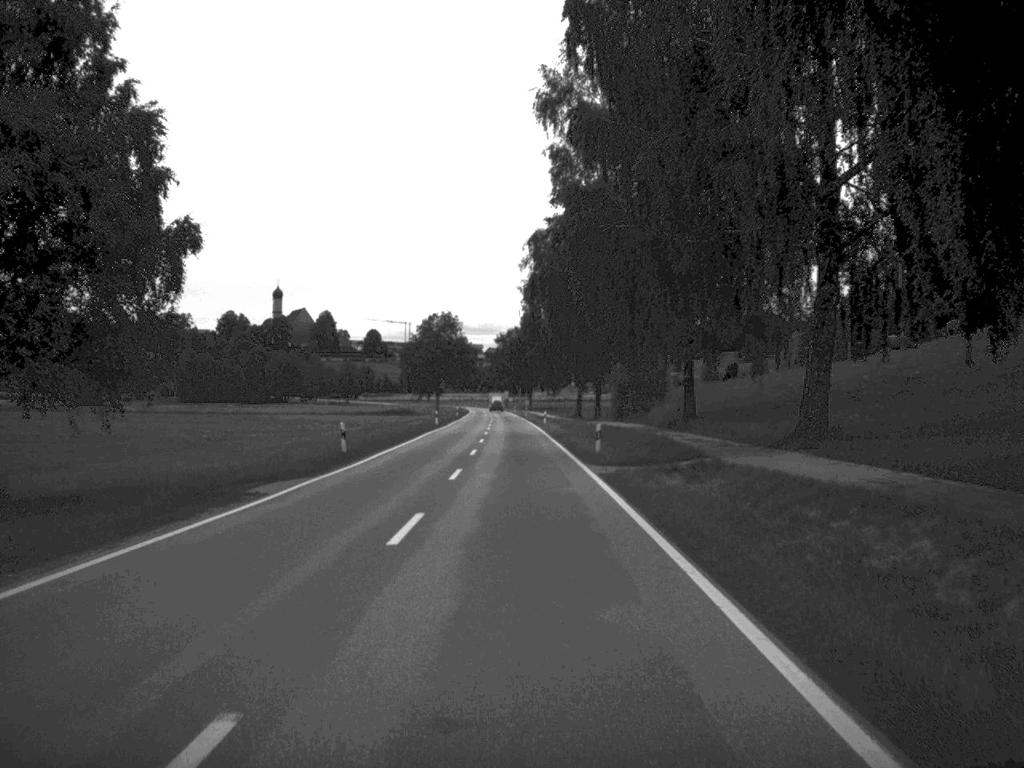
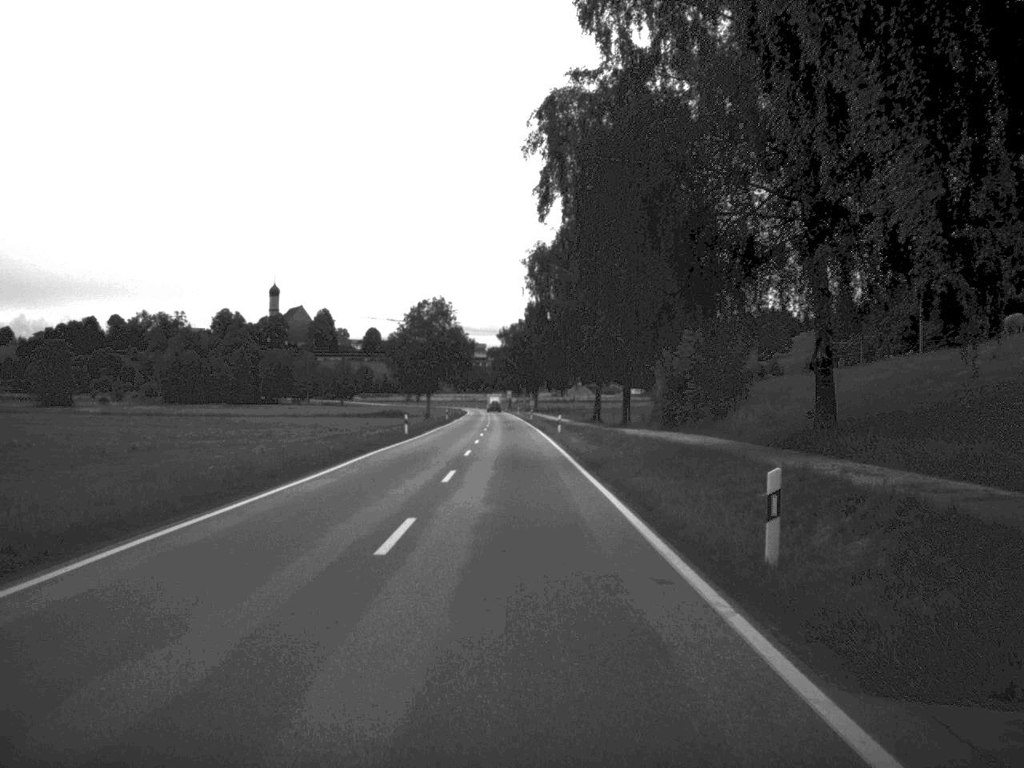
(-0.1, +24.9) m; 0°
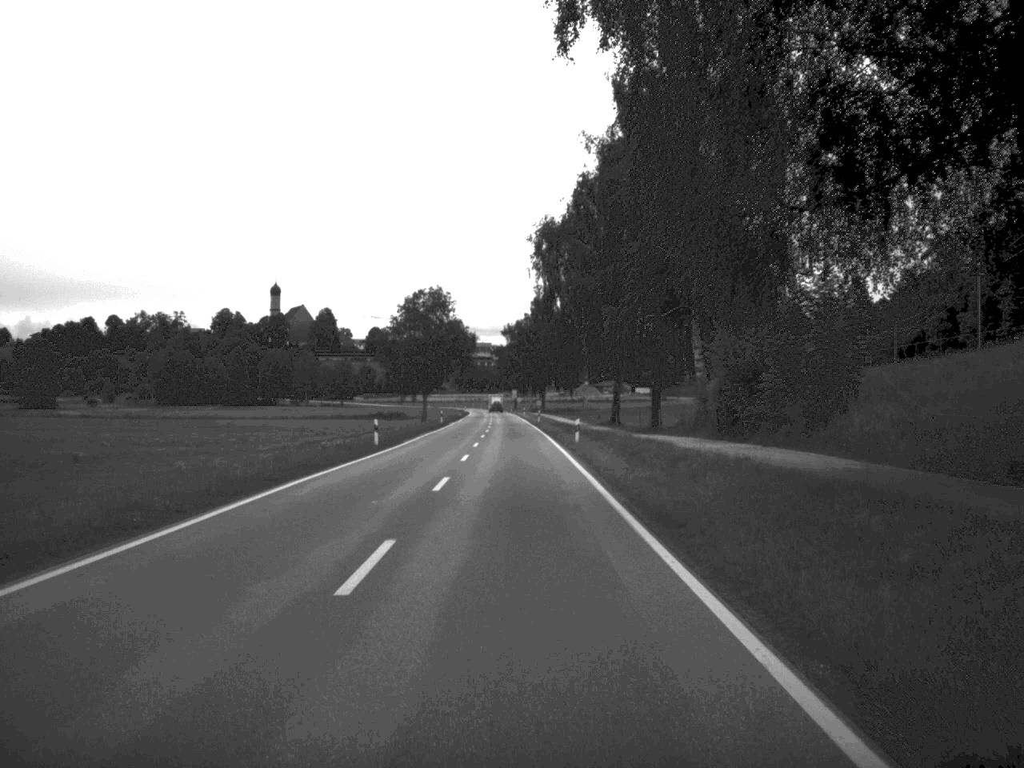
(0.0, +14.4) m; 0°
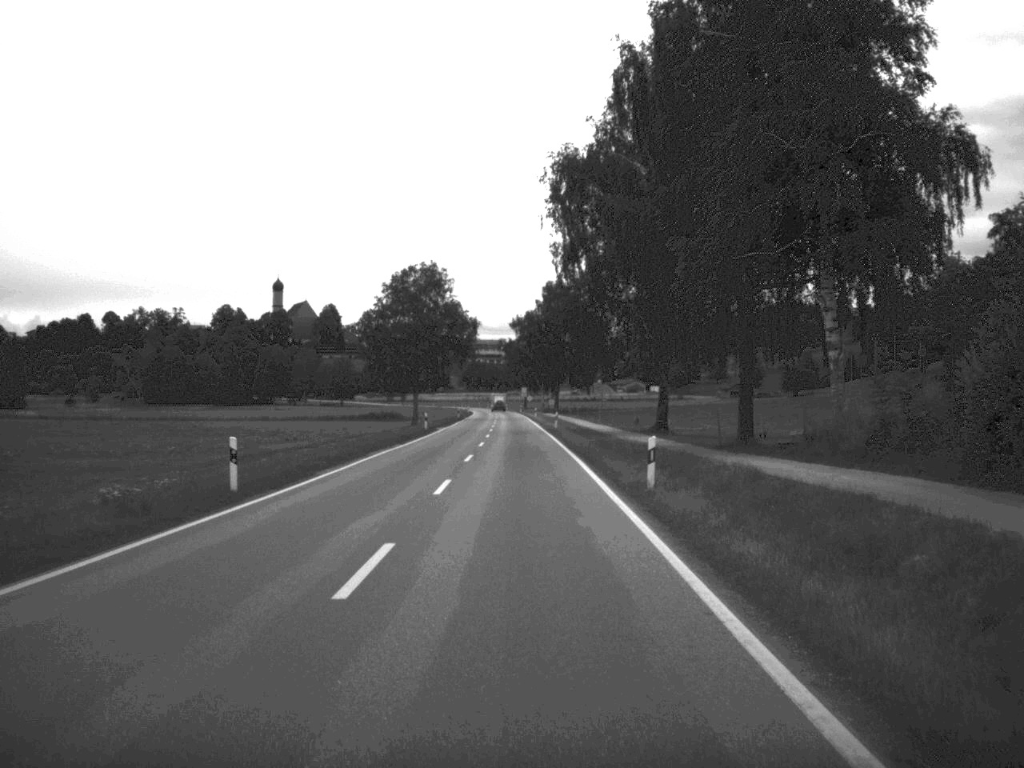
(-0.1, +23.9) m; -1°
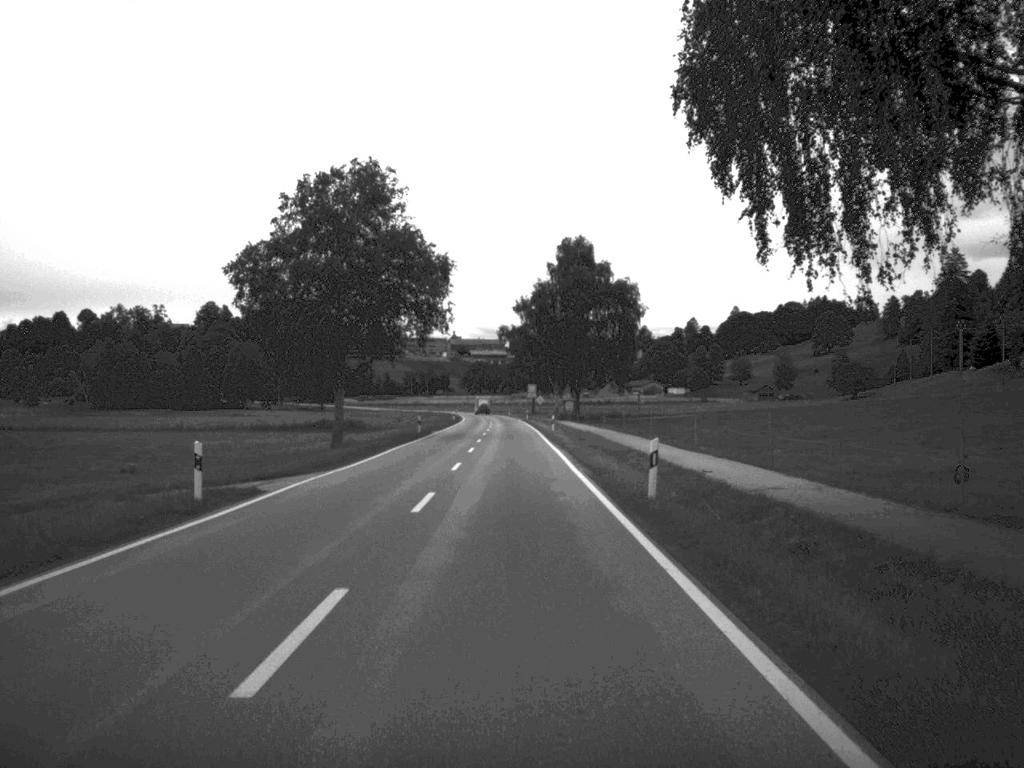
(-0.2, +50.8) m; 0°
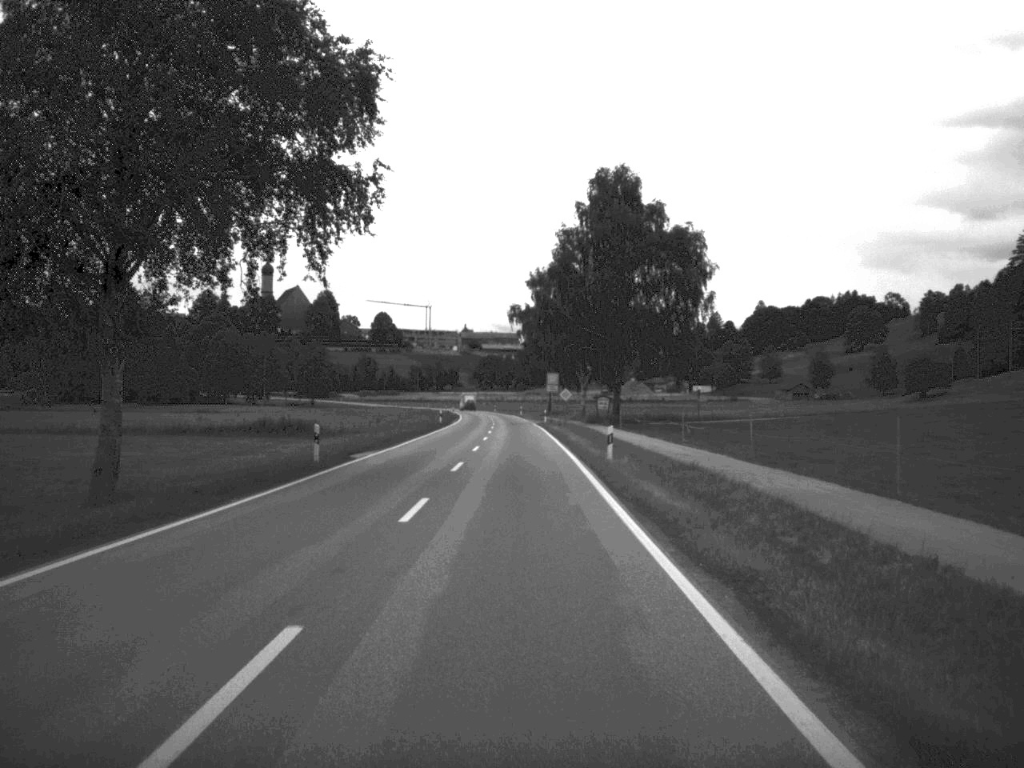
(-0.2, +37.7) m; -1°
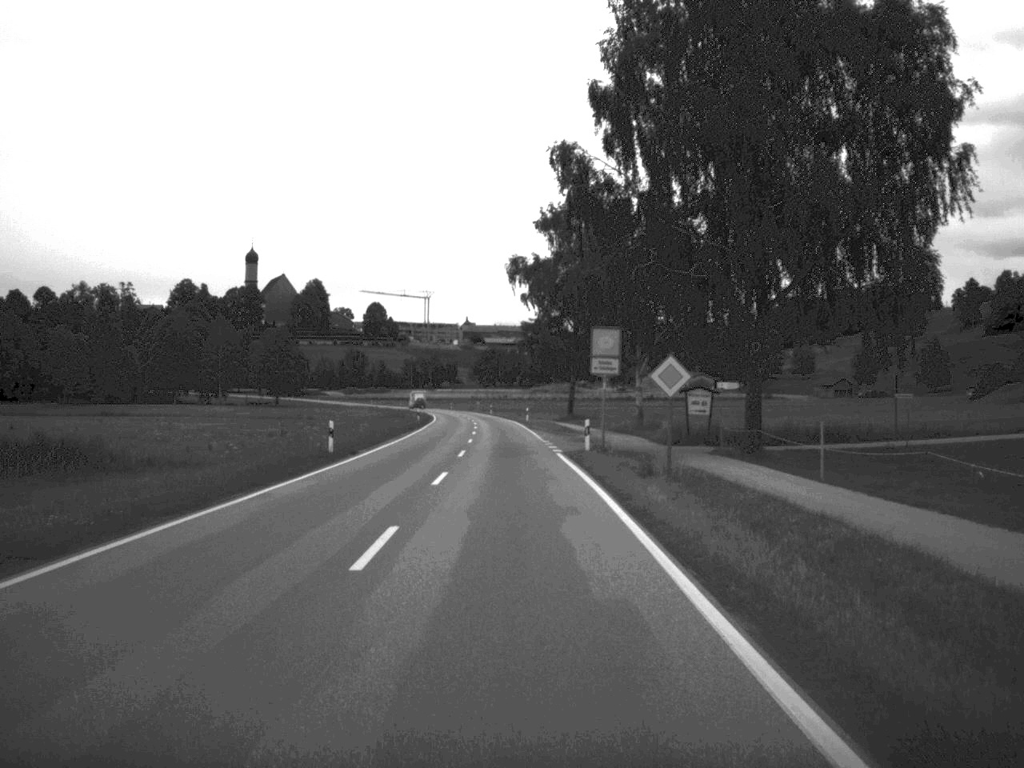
(-0.2, +52.2) m; 0°
